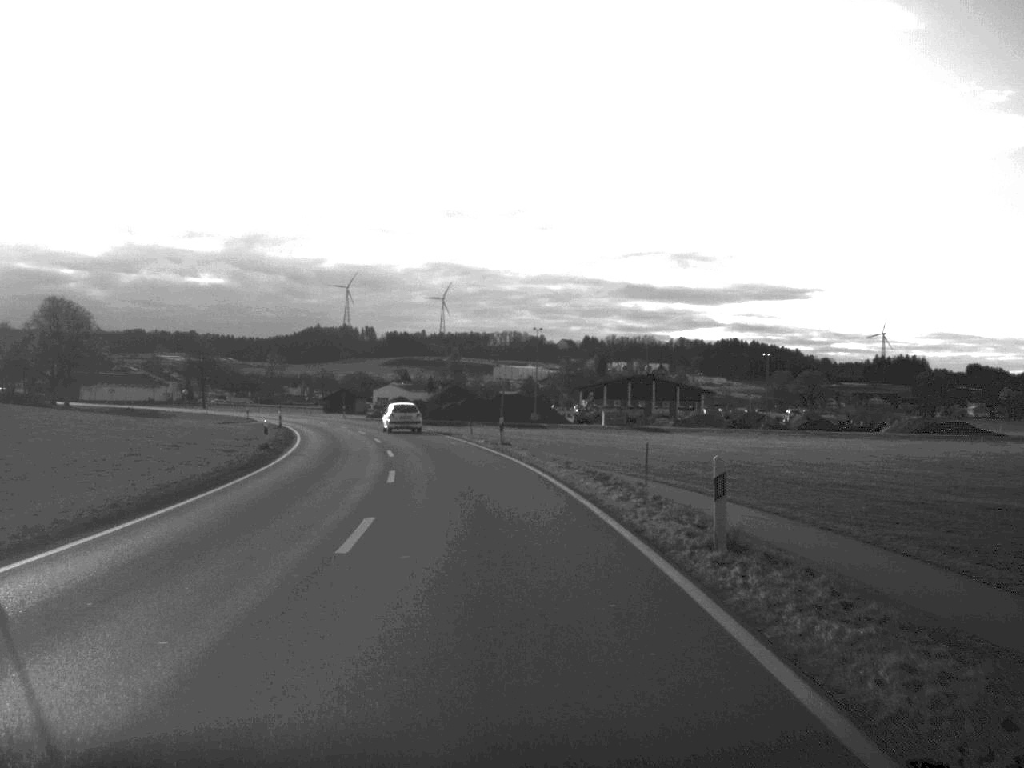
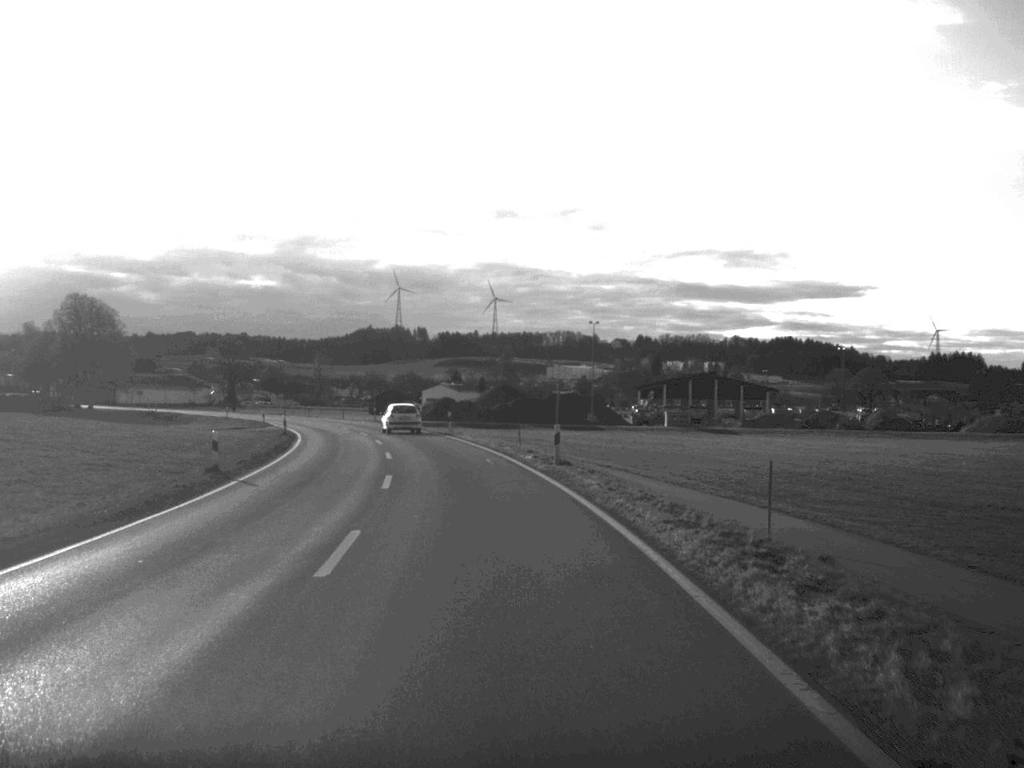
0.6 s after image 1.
(-0.3, +13.4) m; -2°
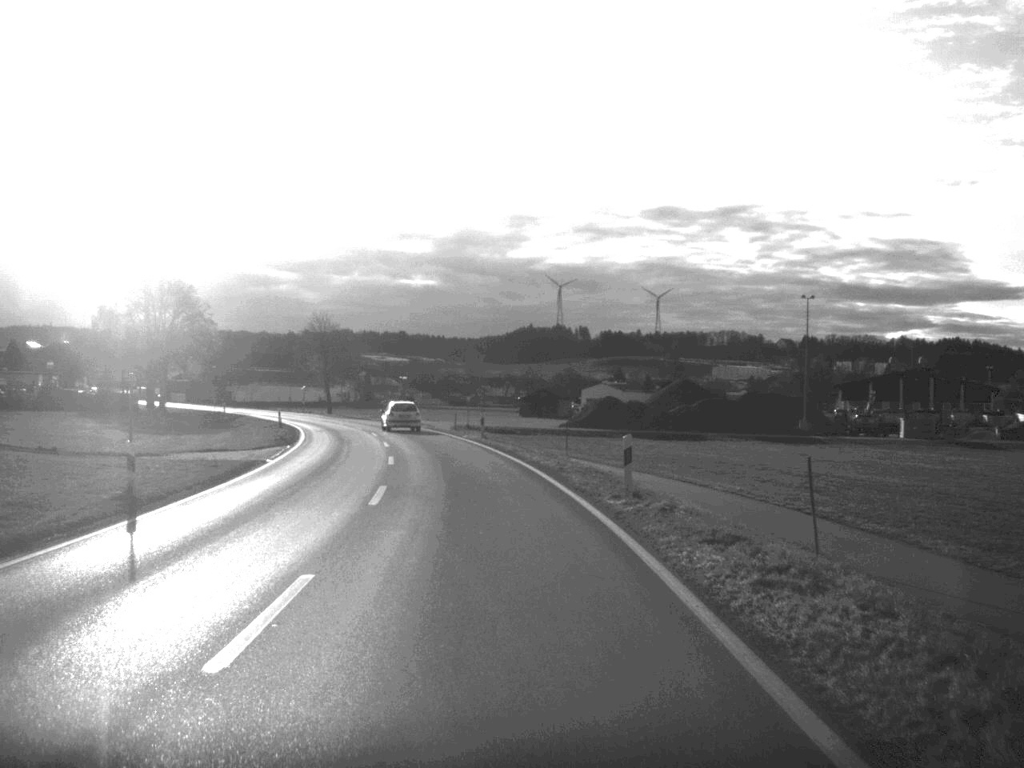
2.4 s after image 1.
(-2.6, +40.0) m; -7°
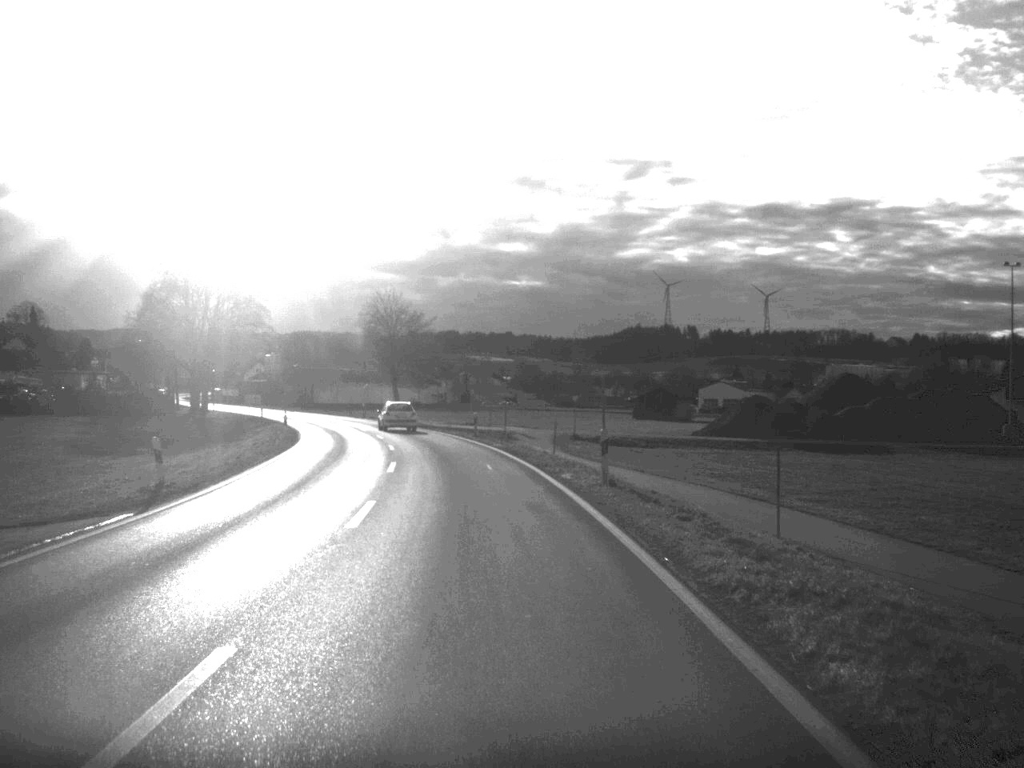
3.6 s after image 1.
(-1.2, +27.4) m; -5°
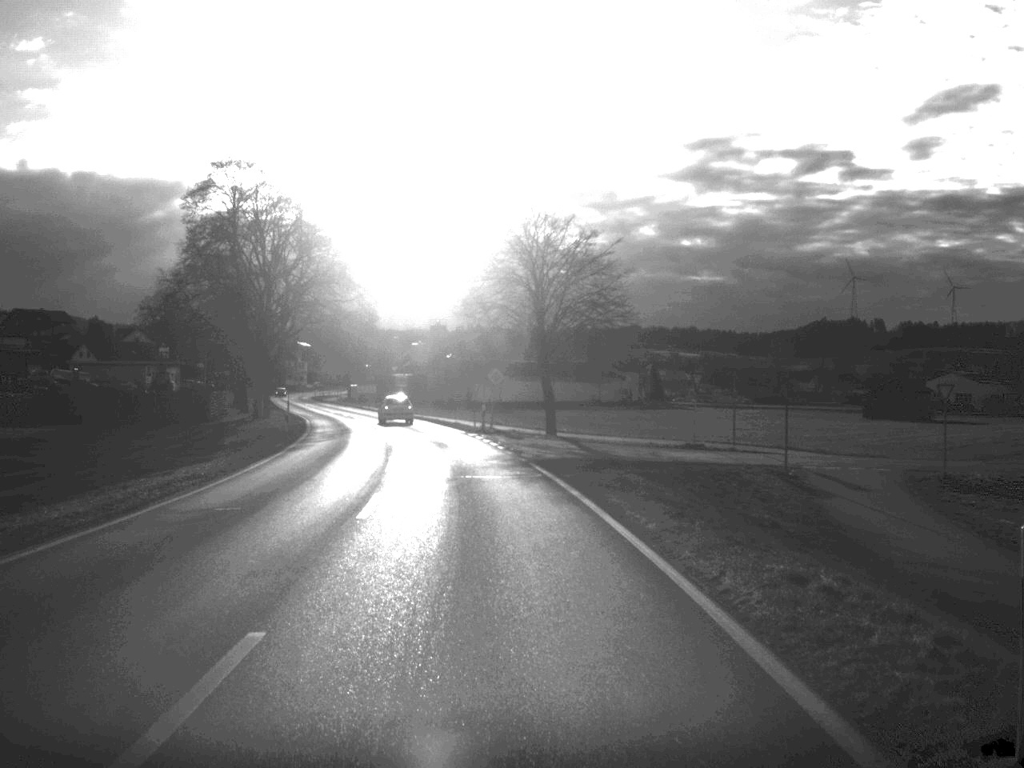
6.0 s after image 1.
(-3.4, +46.6) m; -8°
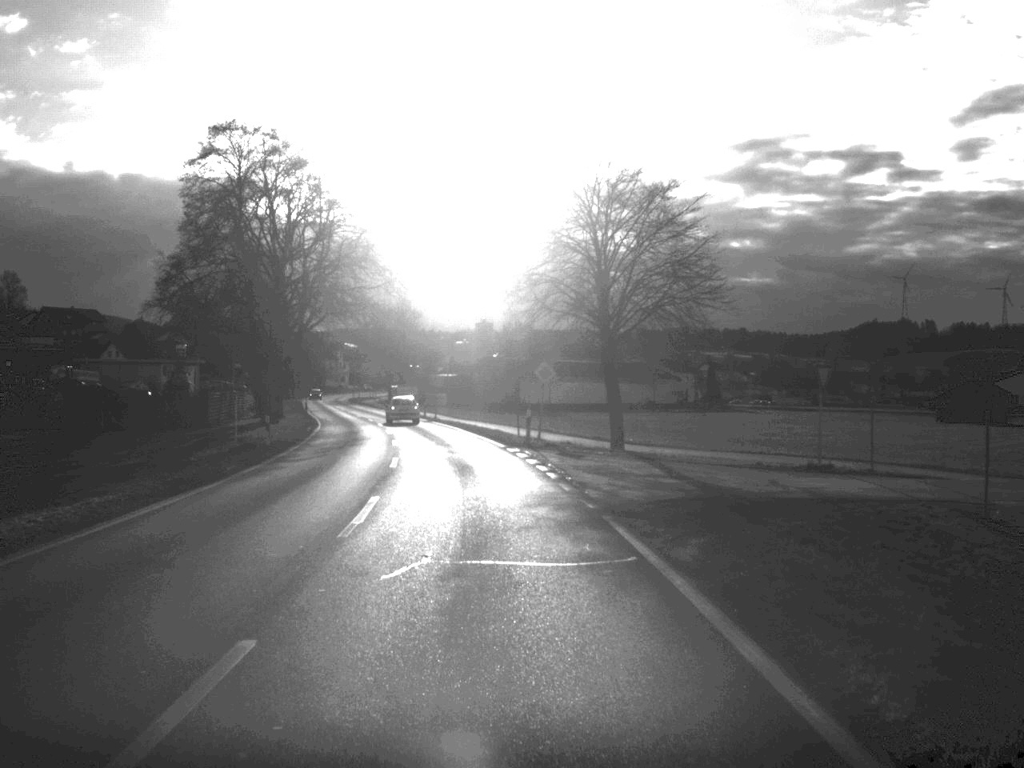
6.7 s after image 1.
(-0.2, +12.4) m; -2°
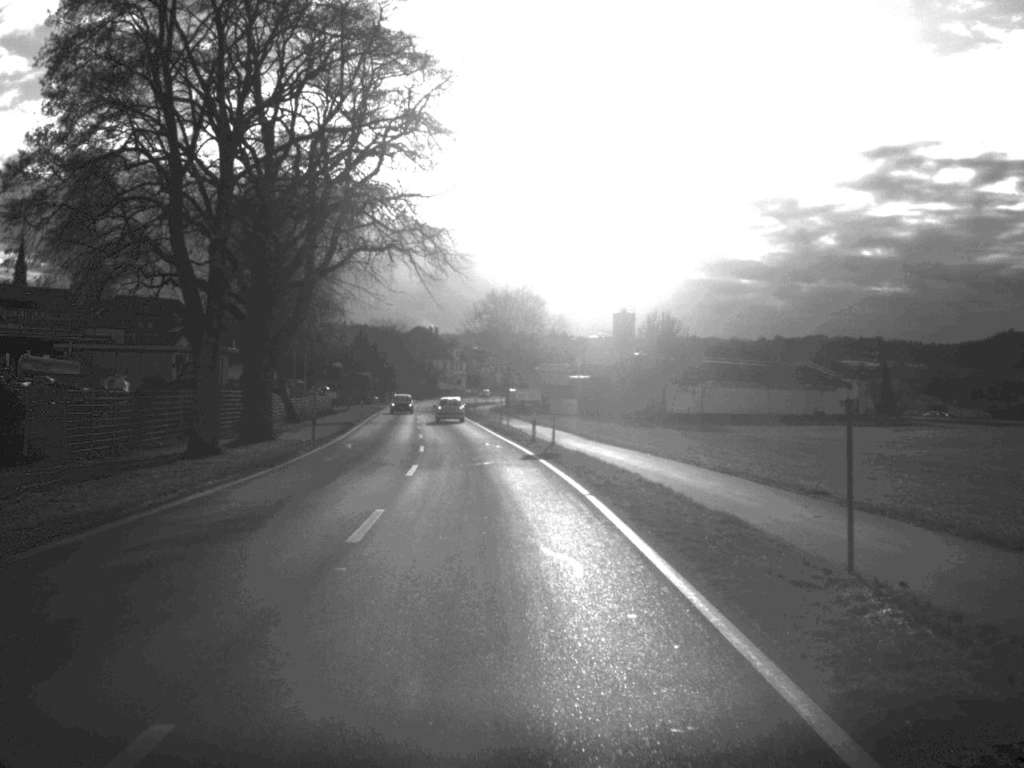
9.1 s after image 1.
(-2.1, +37.9) m; -6°
